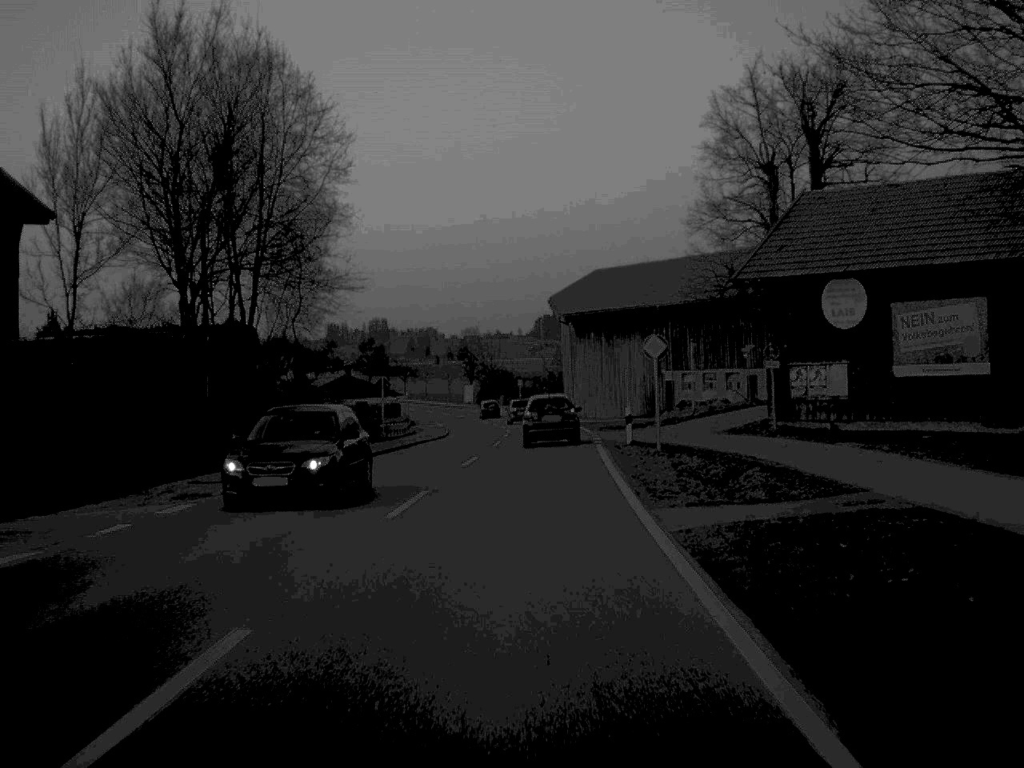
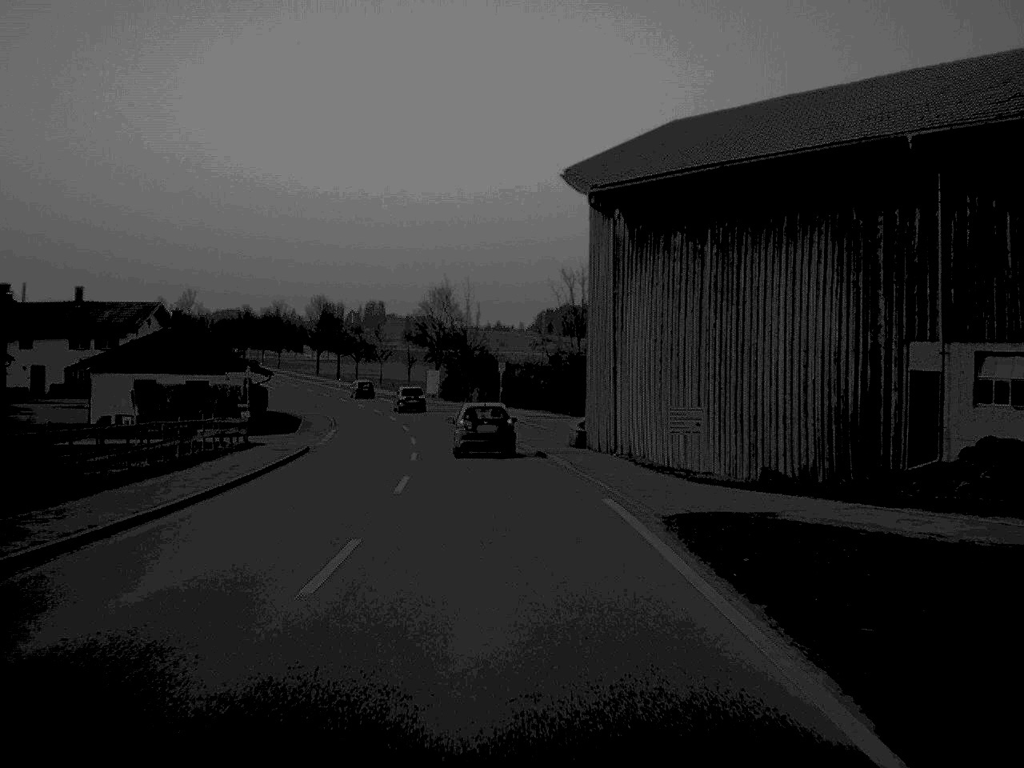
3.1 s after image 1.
(+0.8, +53.2) m; 0°
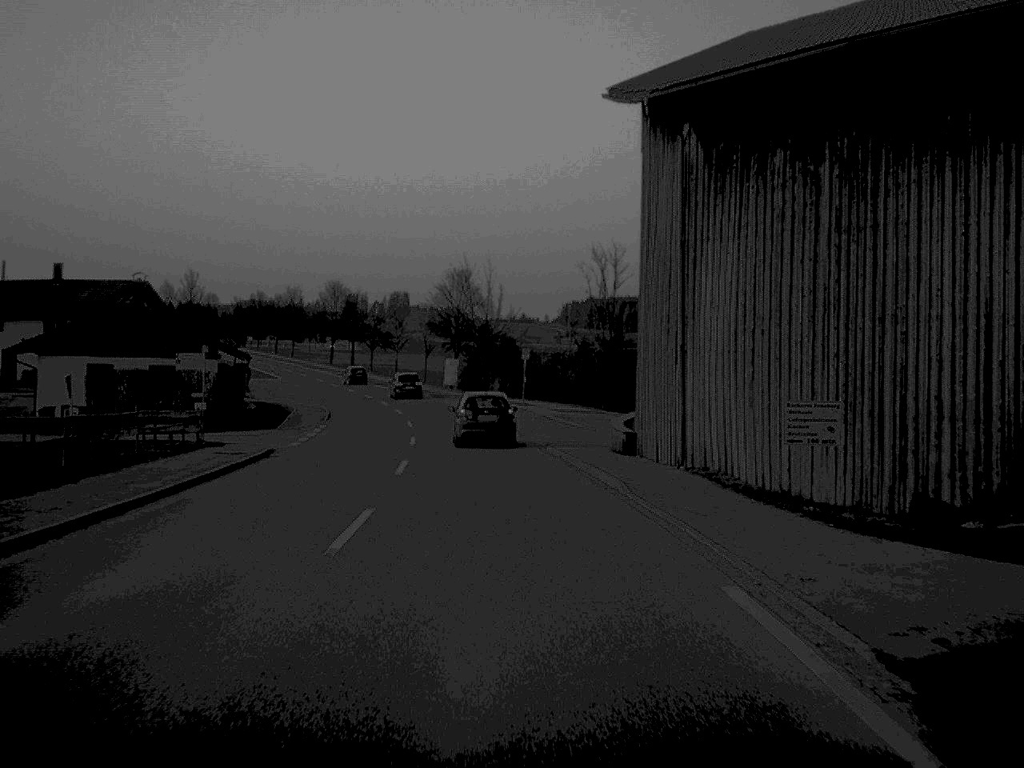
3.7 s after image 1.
(-0.1, +9.9) m; -1°
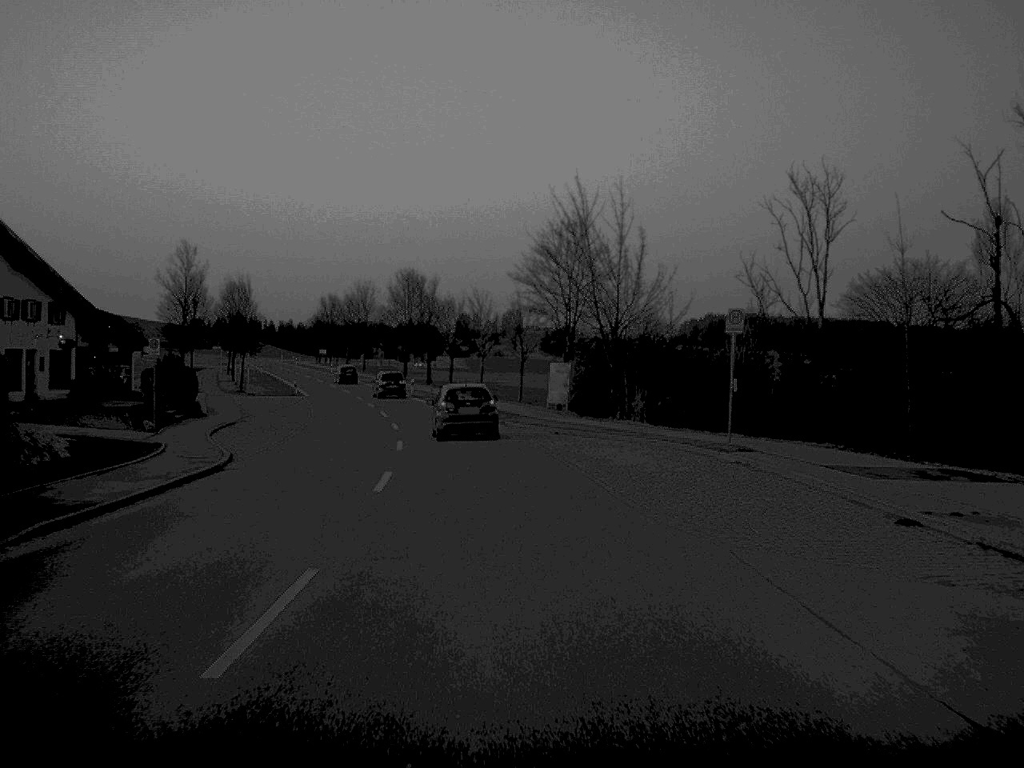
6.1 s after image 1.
(-1.8, +41.5) m; -5°
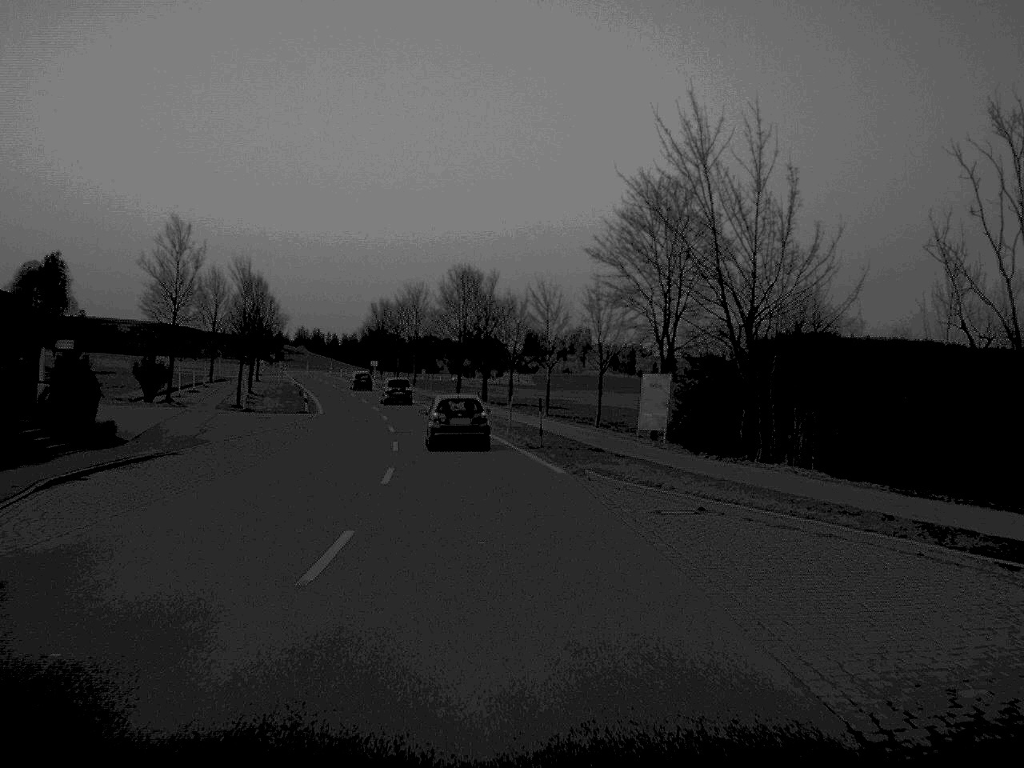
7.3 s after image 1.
(-0.5, +19.7) m; -3°
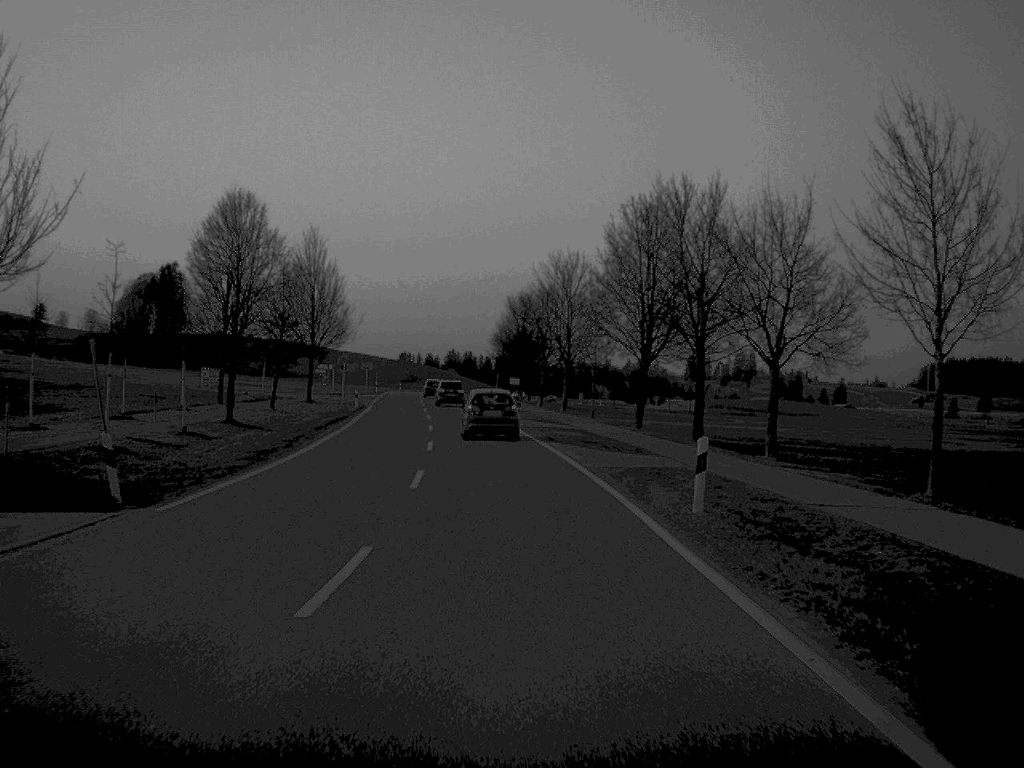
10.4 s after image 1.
(-3.4, +49.5) m; -7°
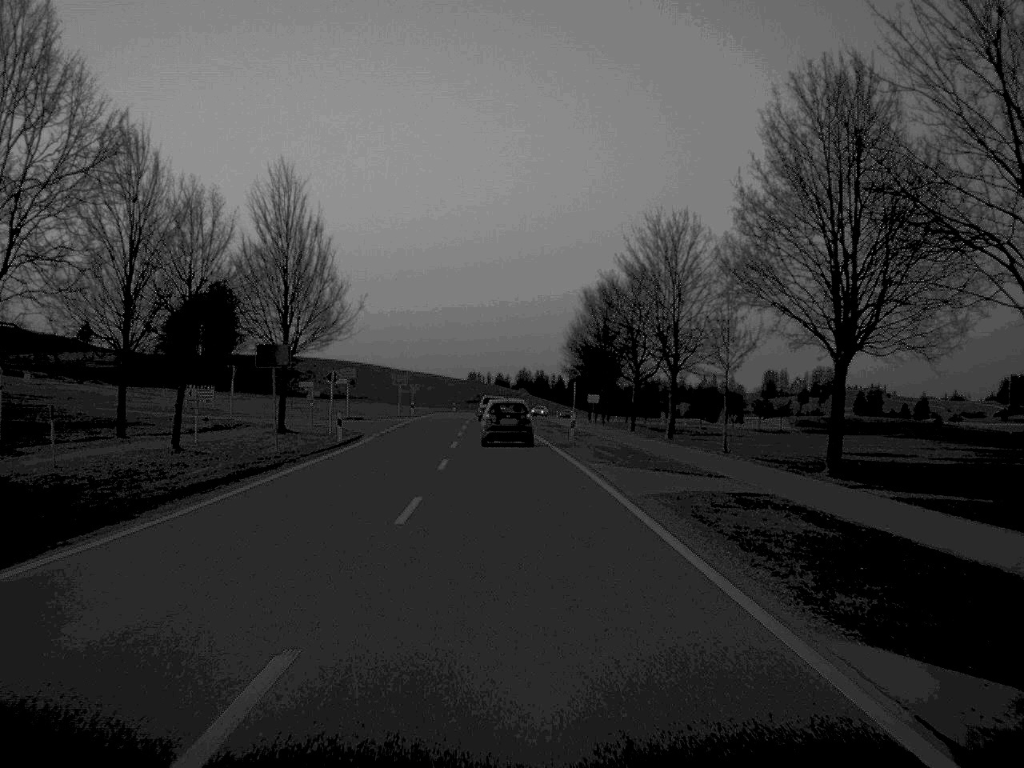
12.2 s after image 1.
(-0.7, +28.9) m; -3°
